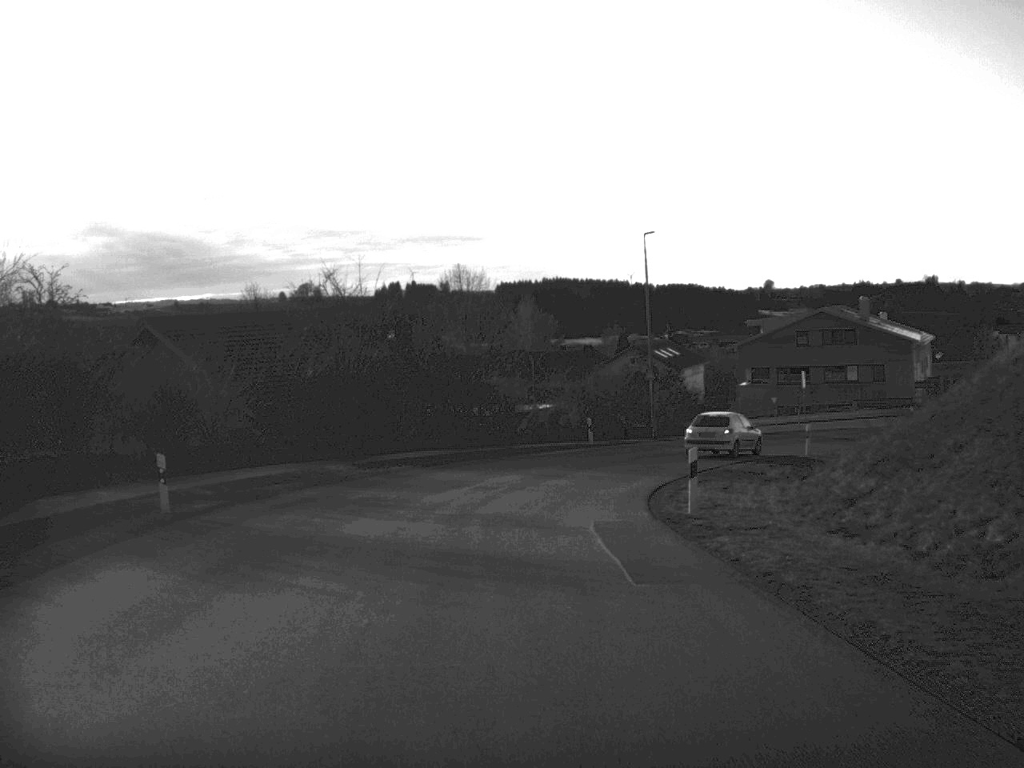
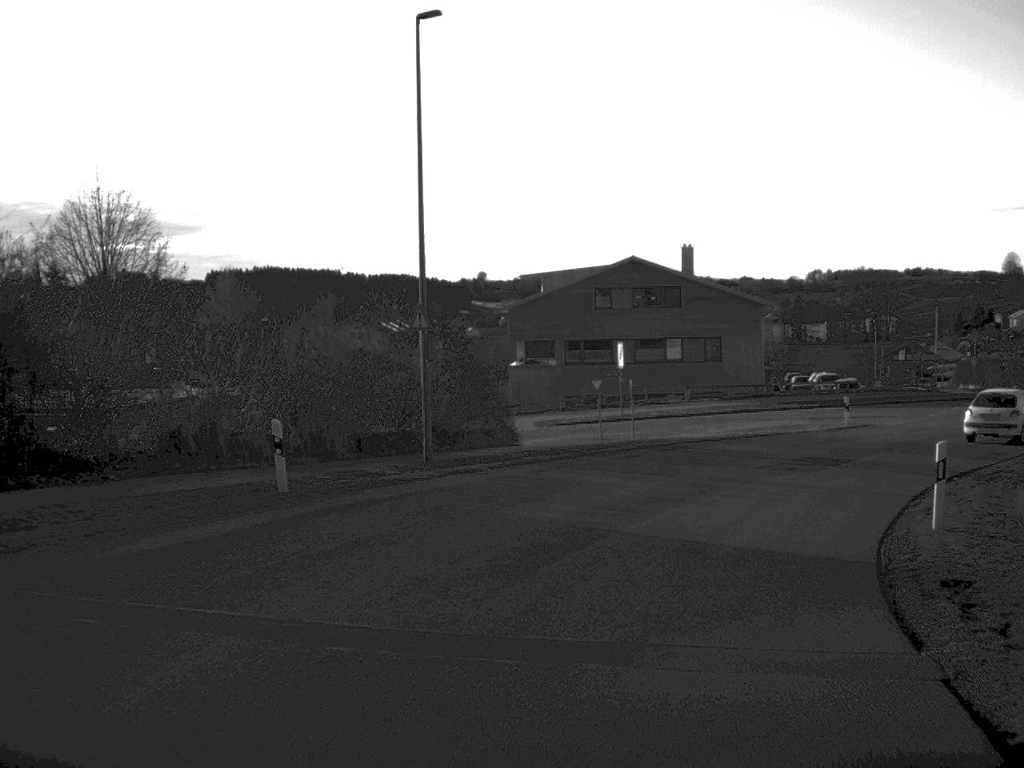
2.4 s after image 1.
(+1.6, +29.5) m; +14°
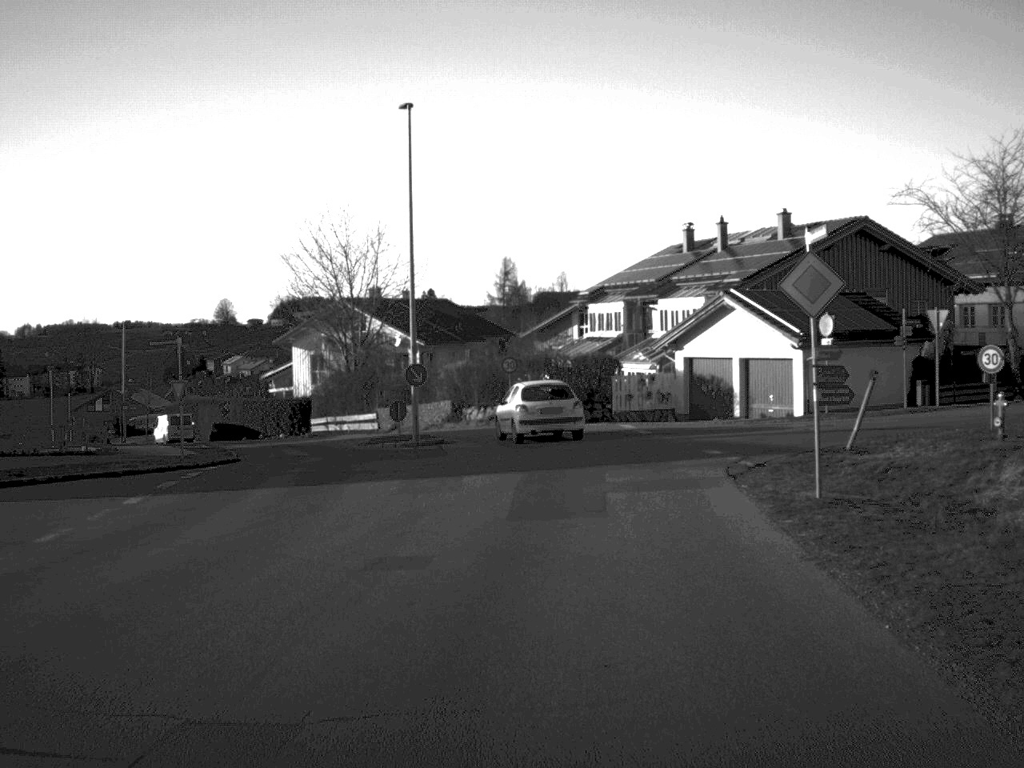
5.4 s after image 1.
(+10.9, +32.1) m; +35°
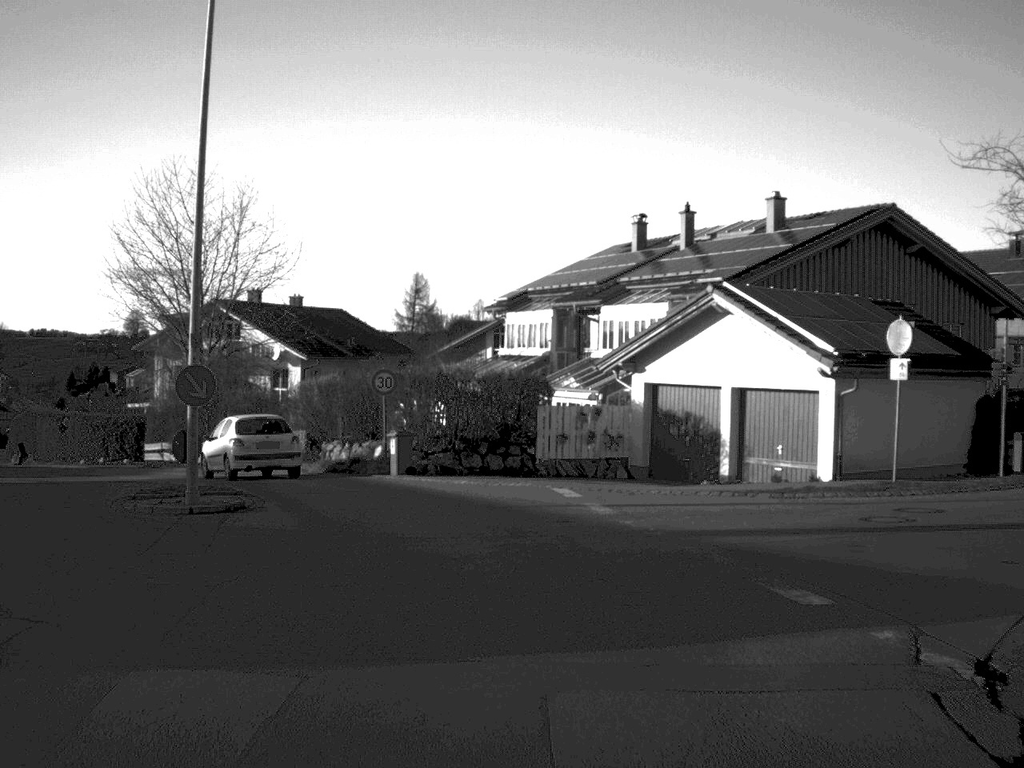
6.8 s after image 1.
(+0.6, +14.3) m; +4°
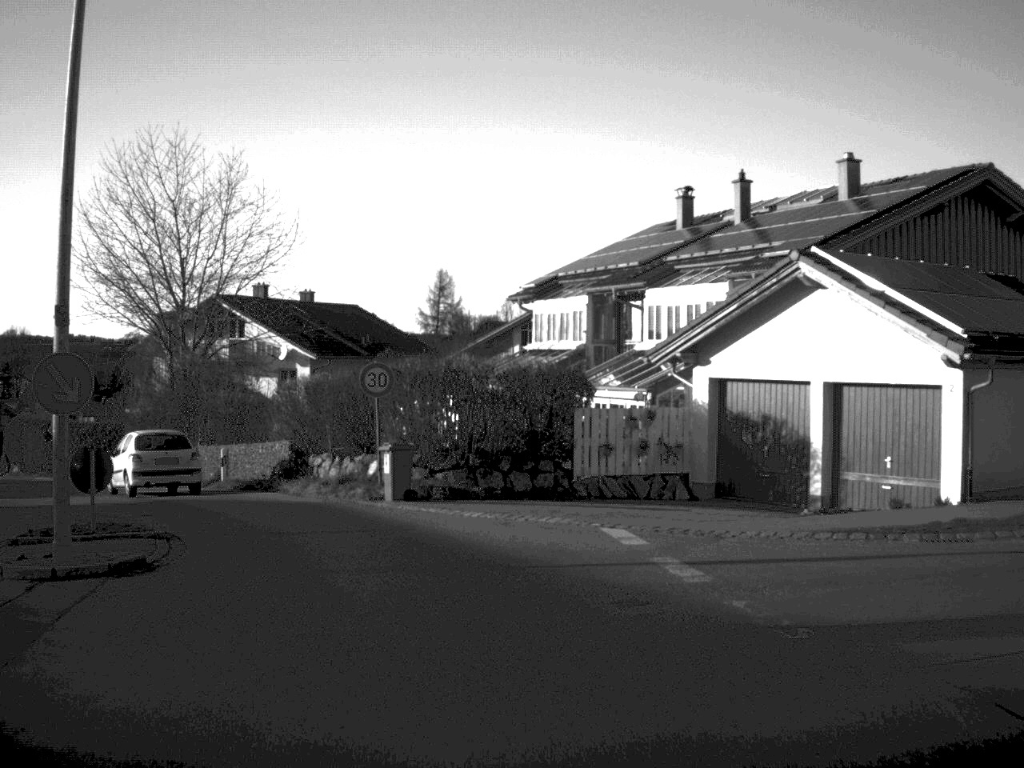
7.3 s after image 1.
(-0.1, +6.3) m; -2°
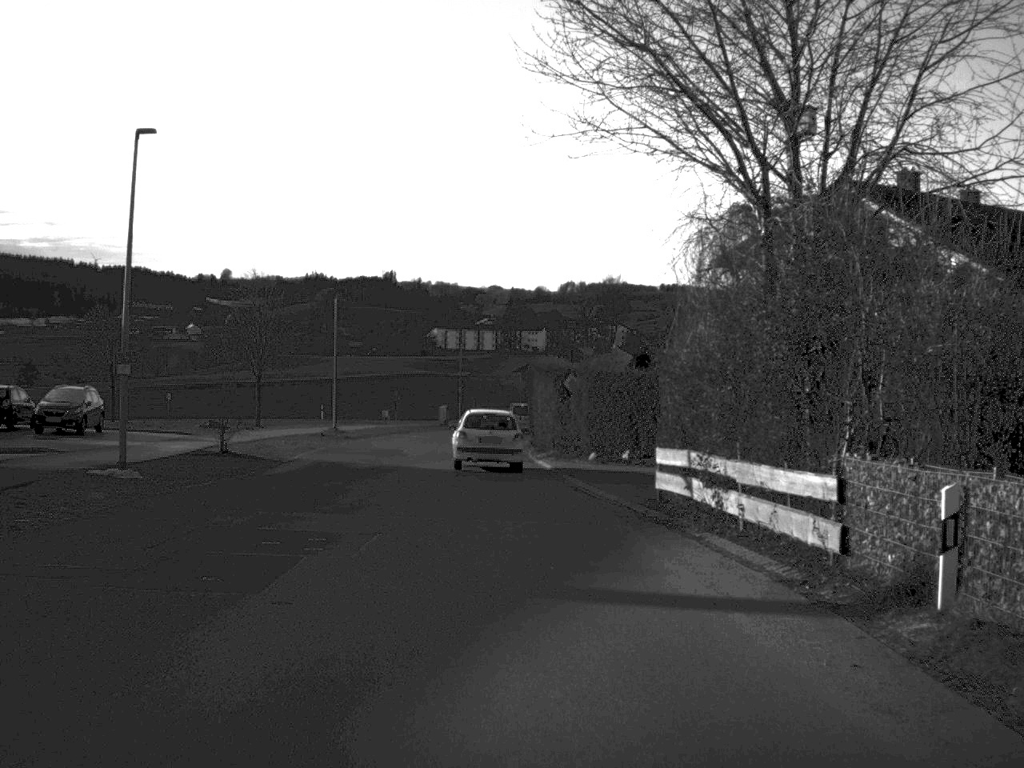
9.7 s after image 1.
(-5.9, +23.5) m; -27°
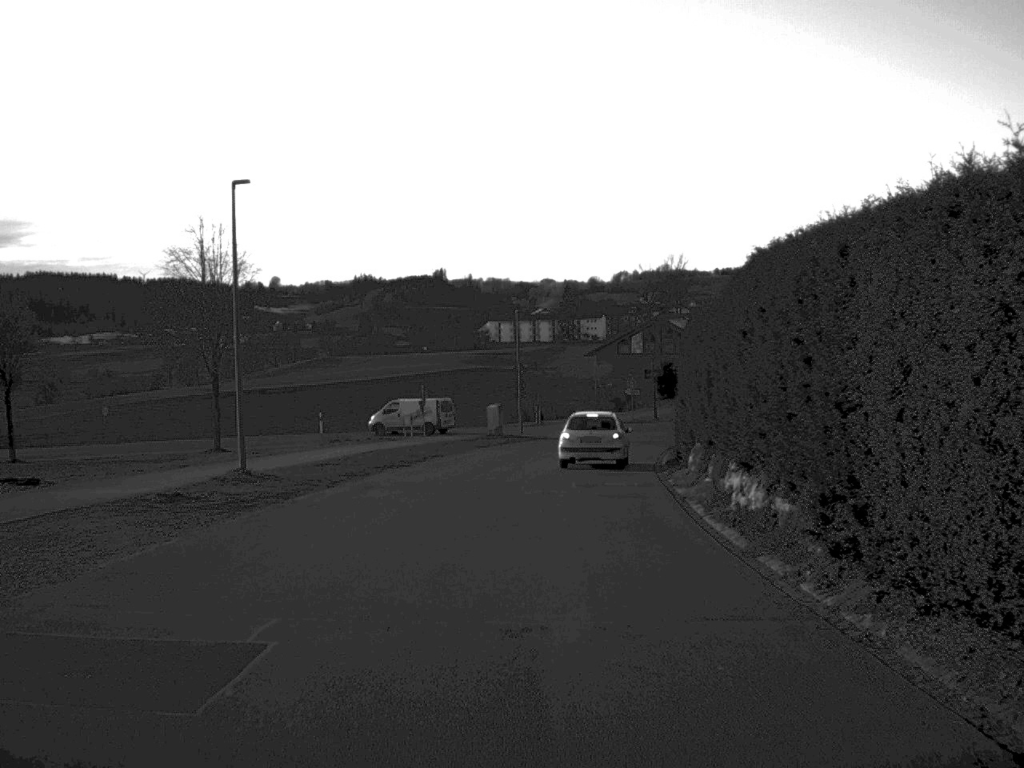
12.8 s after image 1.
(-1.7, +32.8) m; -2°
